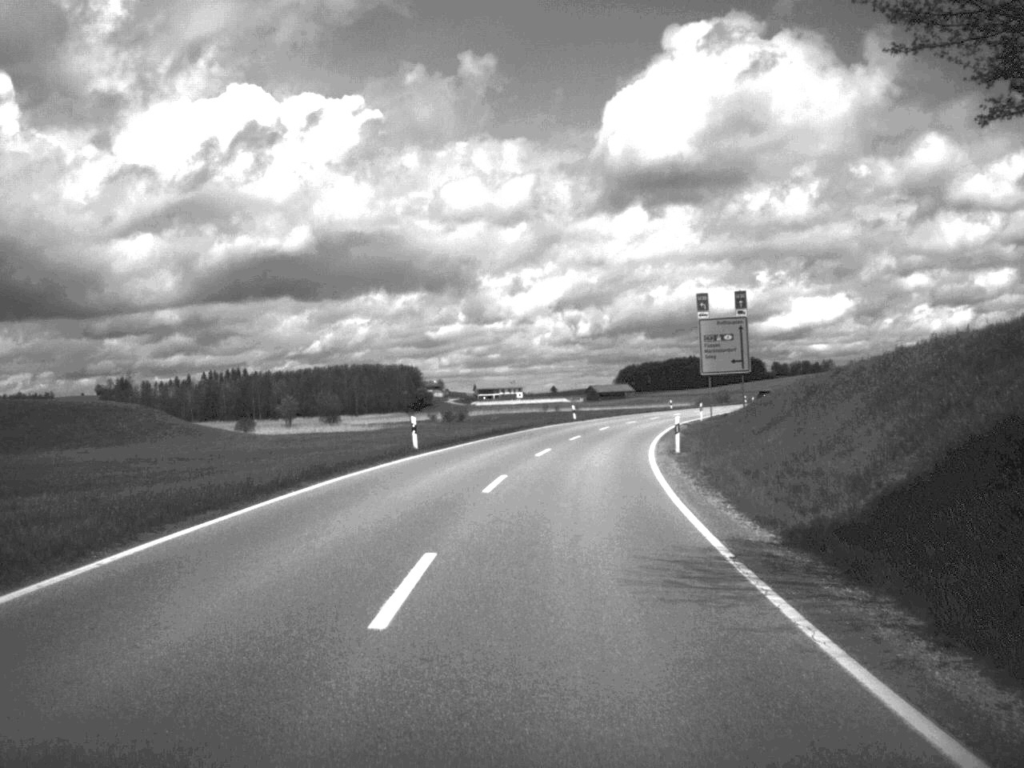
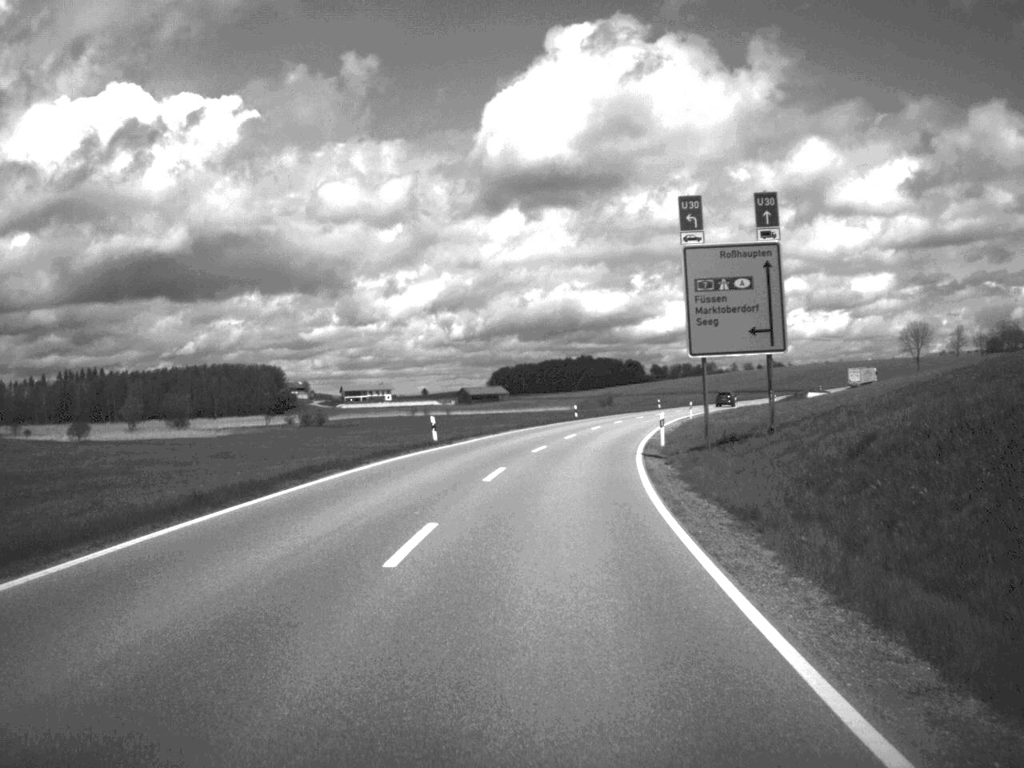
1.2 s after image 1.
(+1.6, +32.1) m; +6°
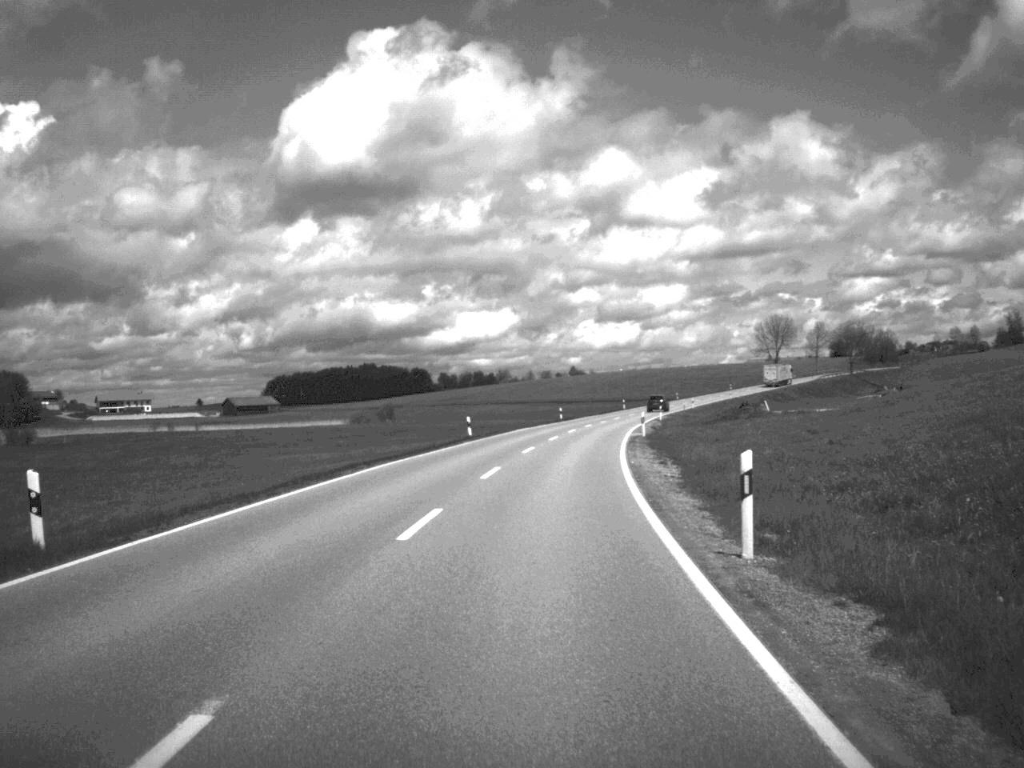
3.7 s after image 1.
(+5.9, +67.0) m; +9°
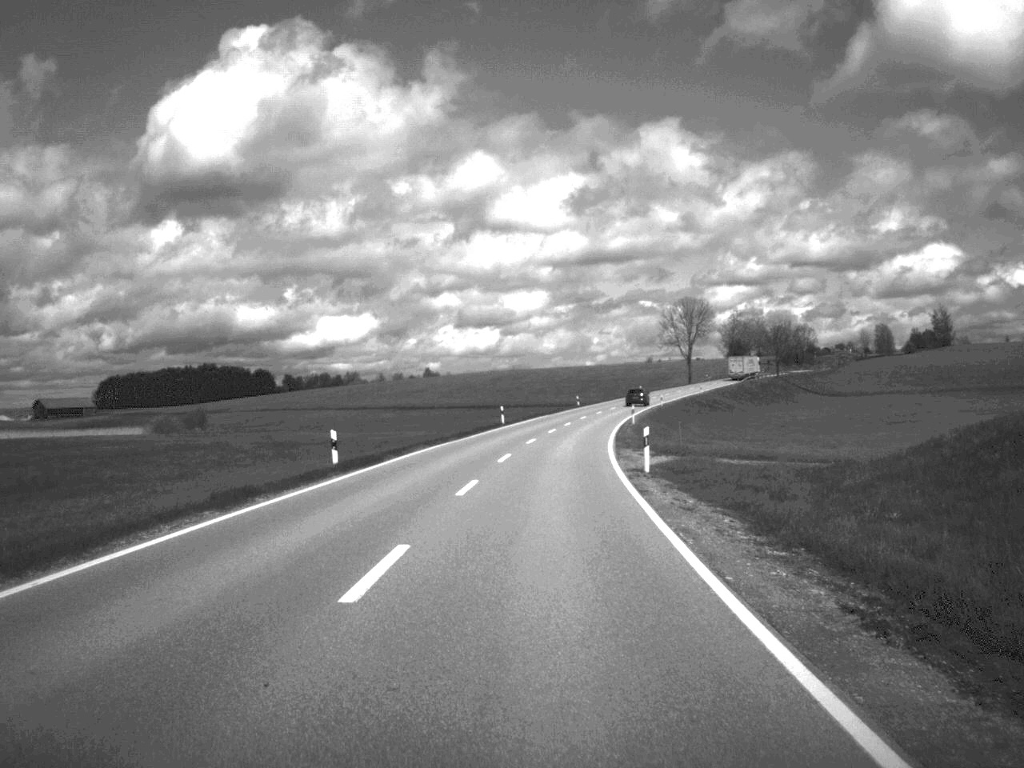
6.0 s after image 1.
(+3.6, +62.9) m; +6°
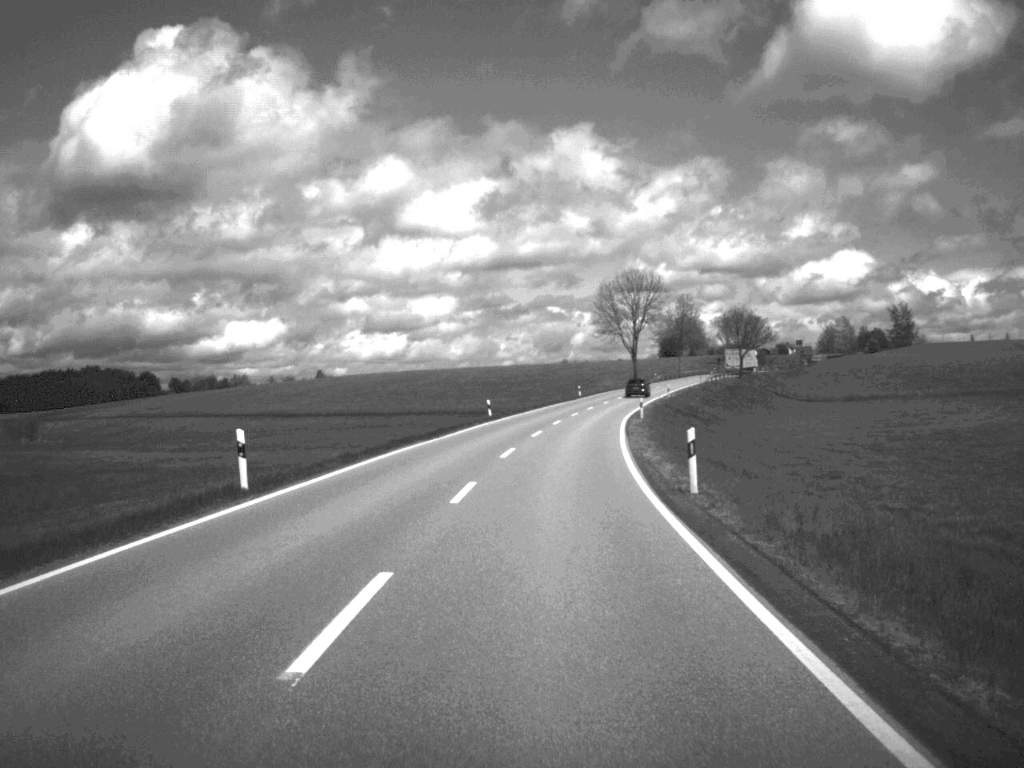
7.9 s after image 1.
(+1.7, +50.3) m; +4°
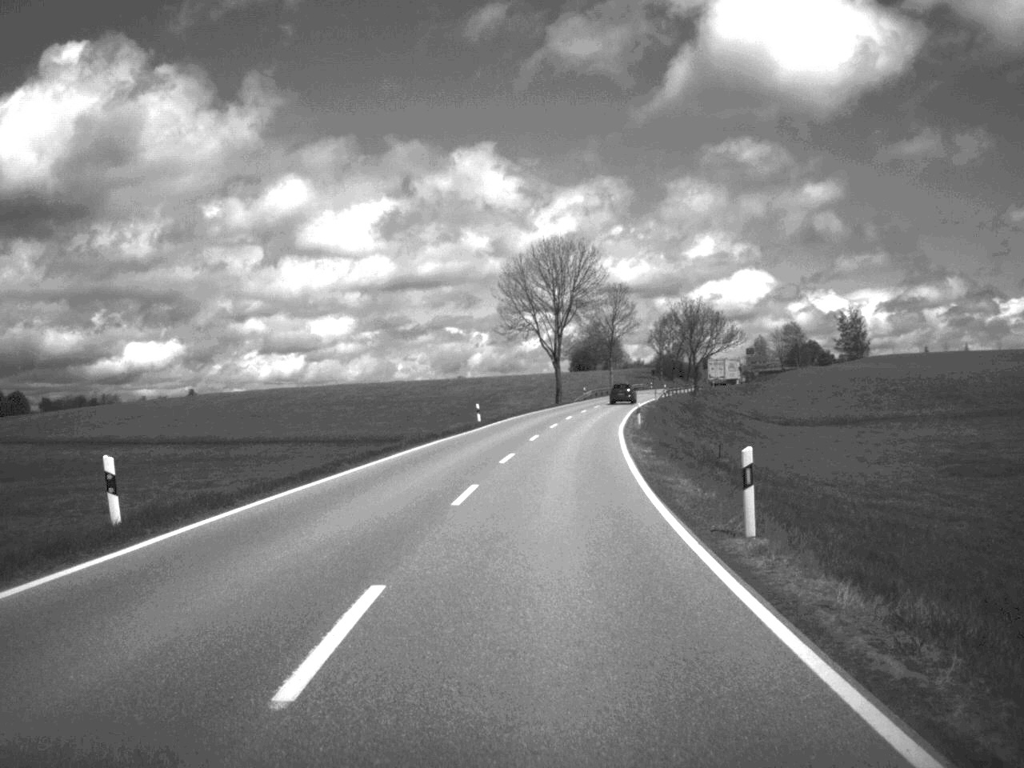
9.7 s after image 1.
(+1.8, +47.1) m; +5°
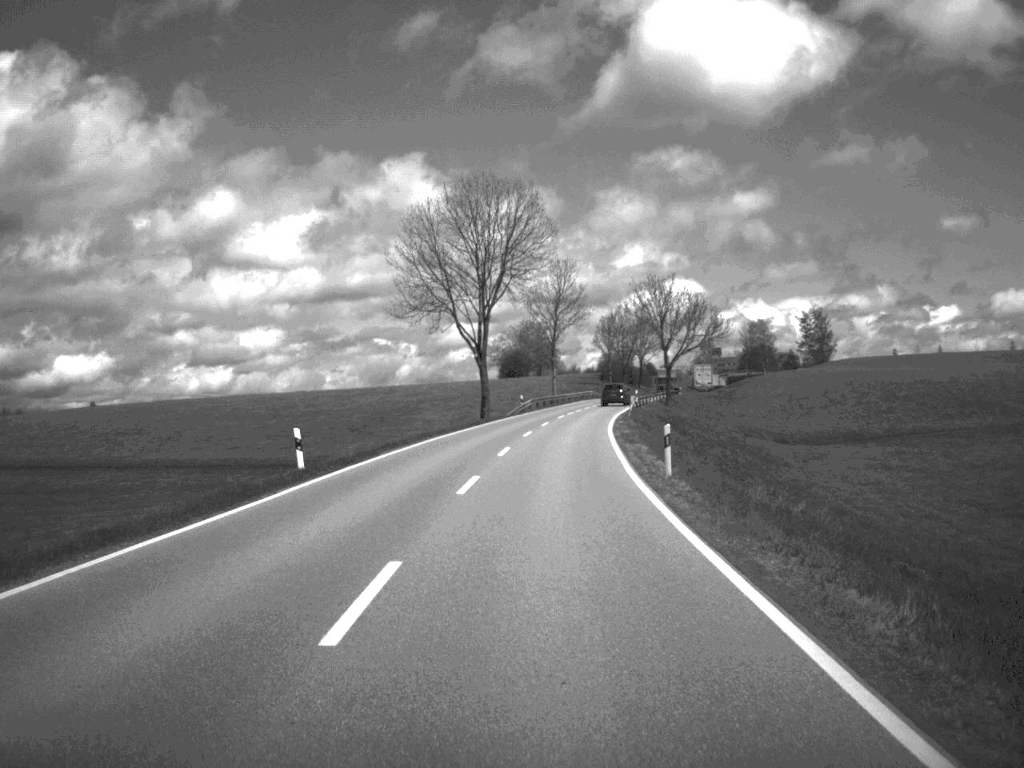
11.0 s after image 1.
(+0.9, +33.6) m; +3°
